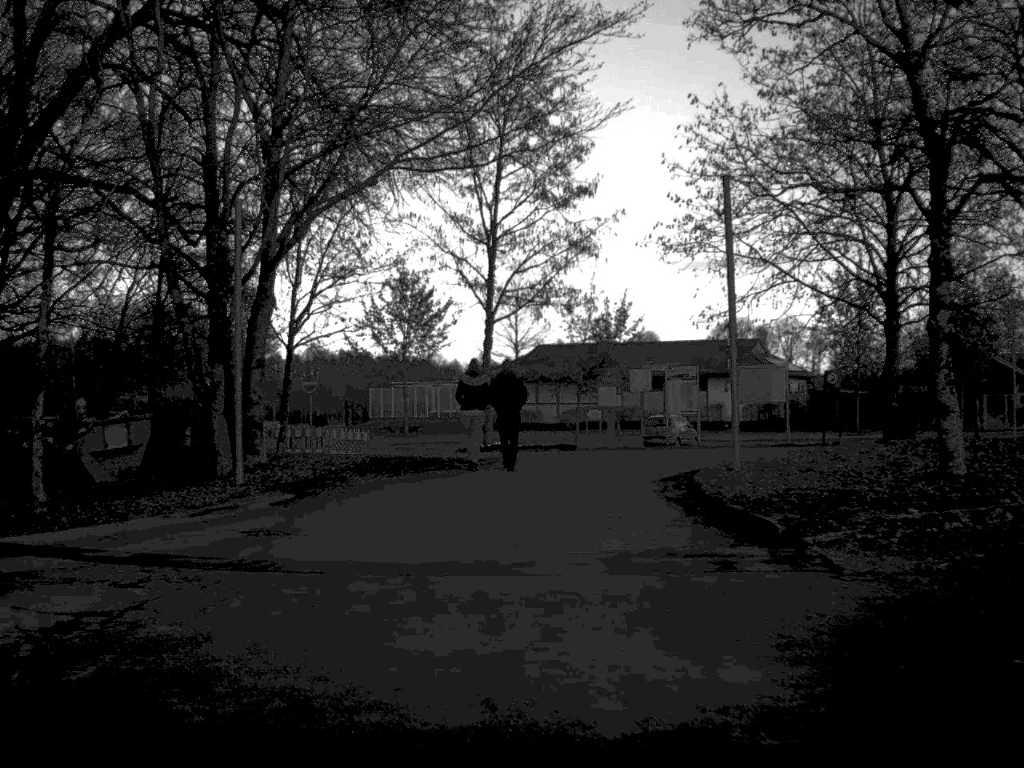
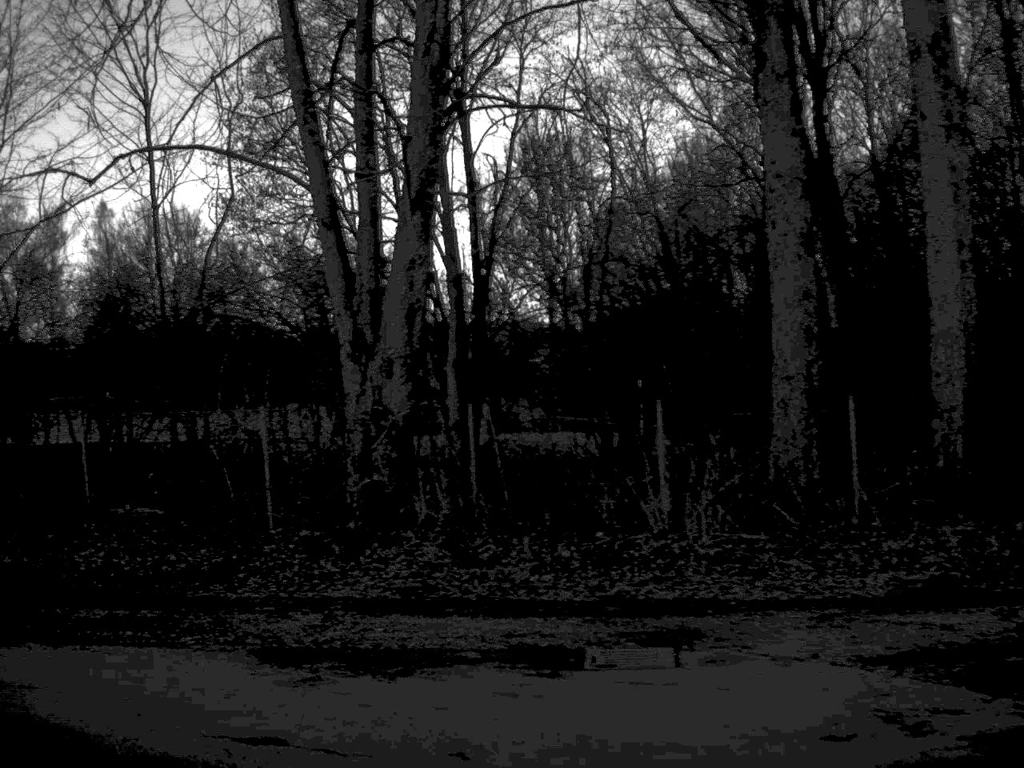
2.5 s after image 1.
(-6.4, +7.3) m; -91°
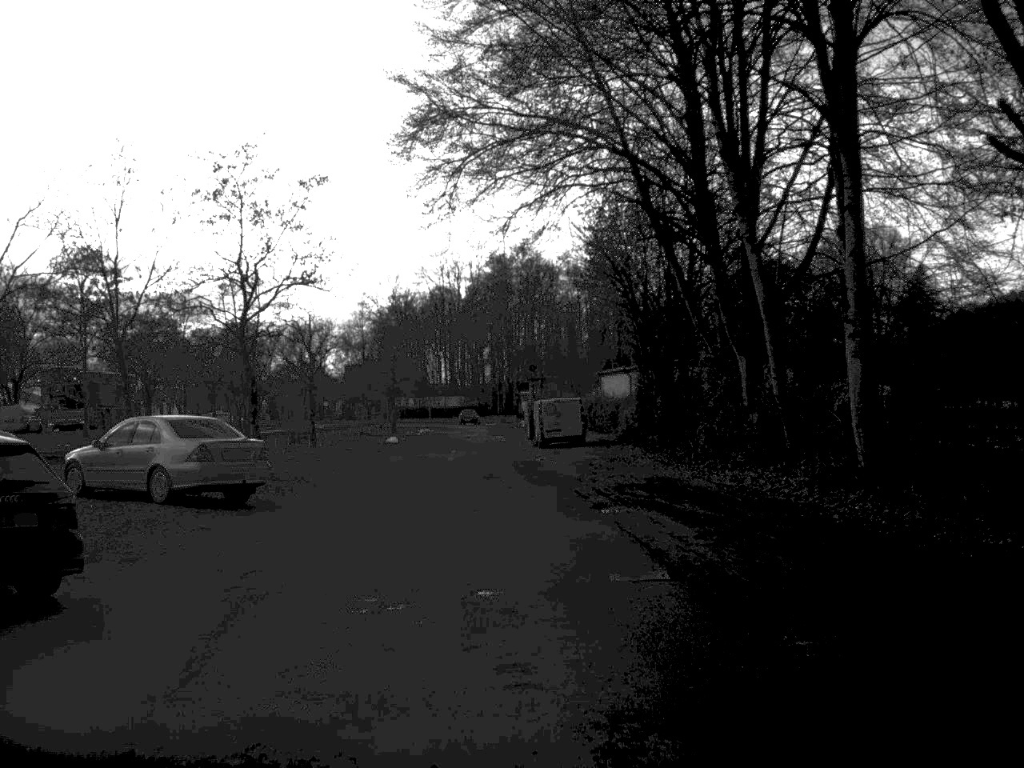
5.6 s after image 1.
(-15.0, +9.1) m; -82°
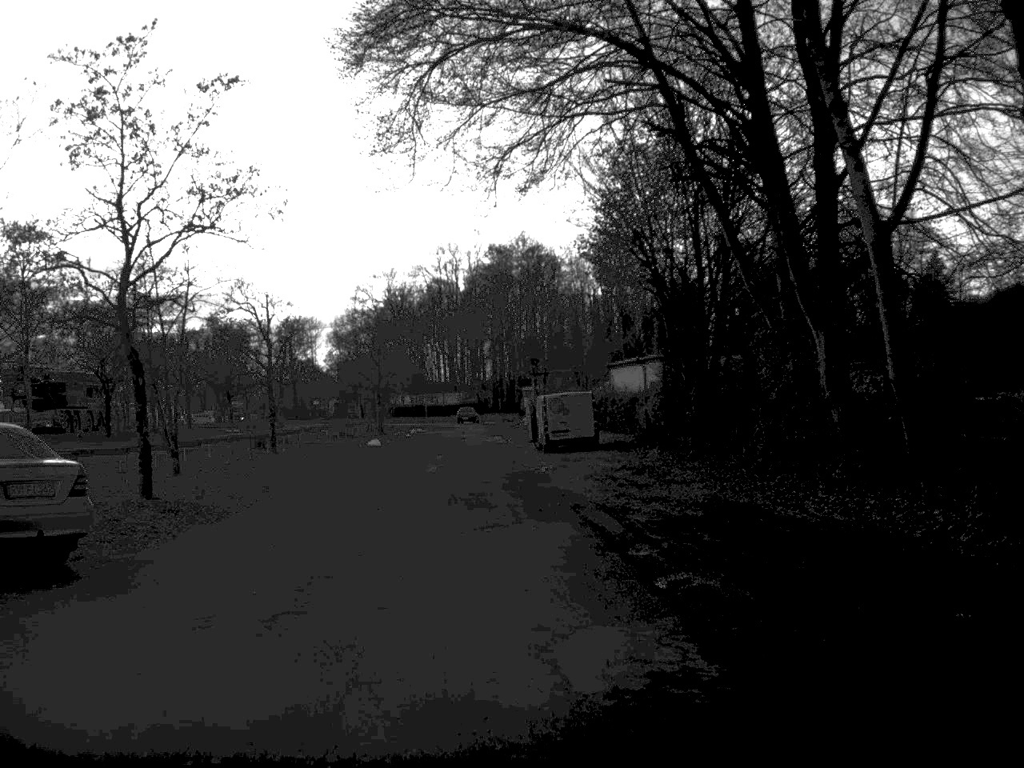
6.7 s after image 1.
(0.0, +8.5) m; 0°
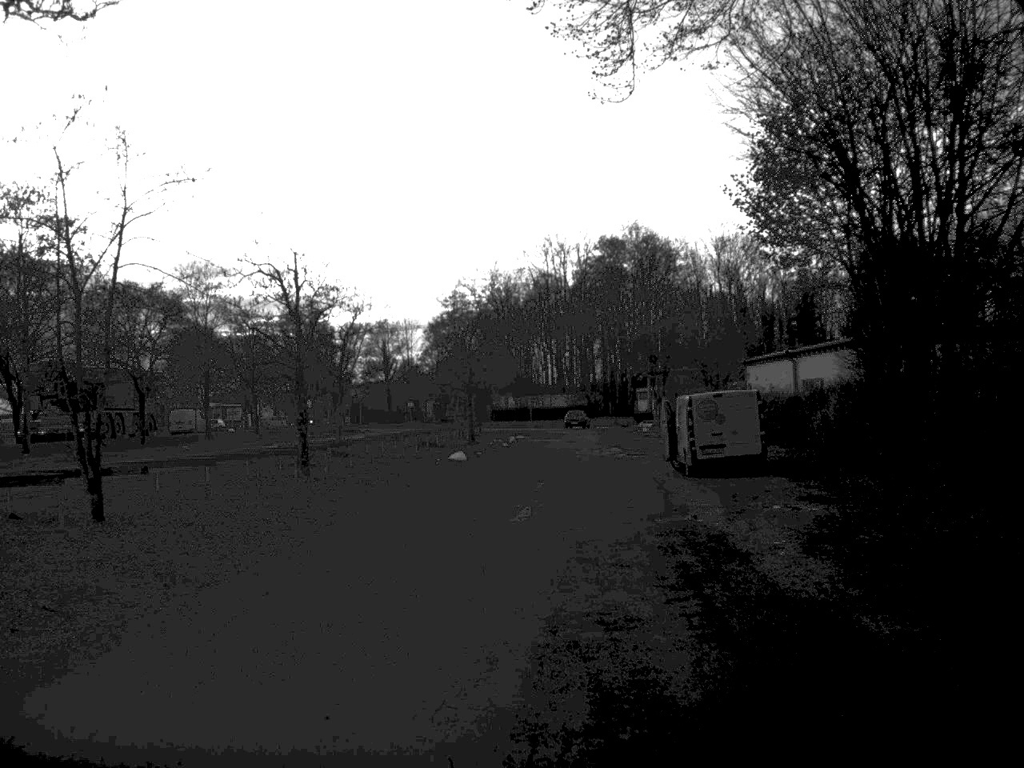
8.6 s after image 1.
(-0.5, +12.7) m; -5°
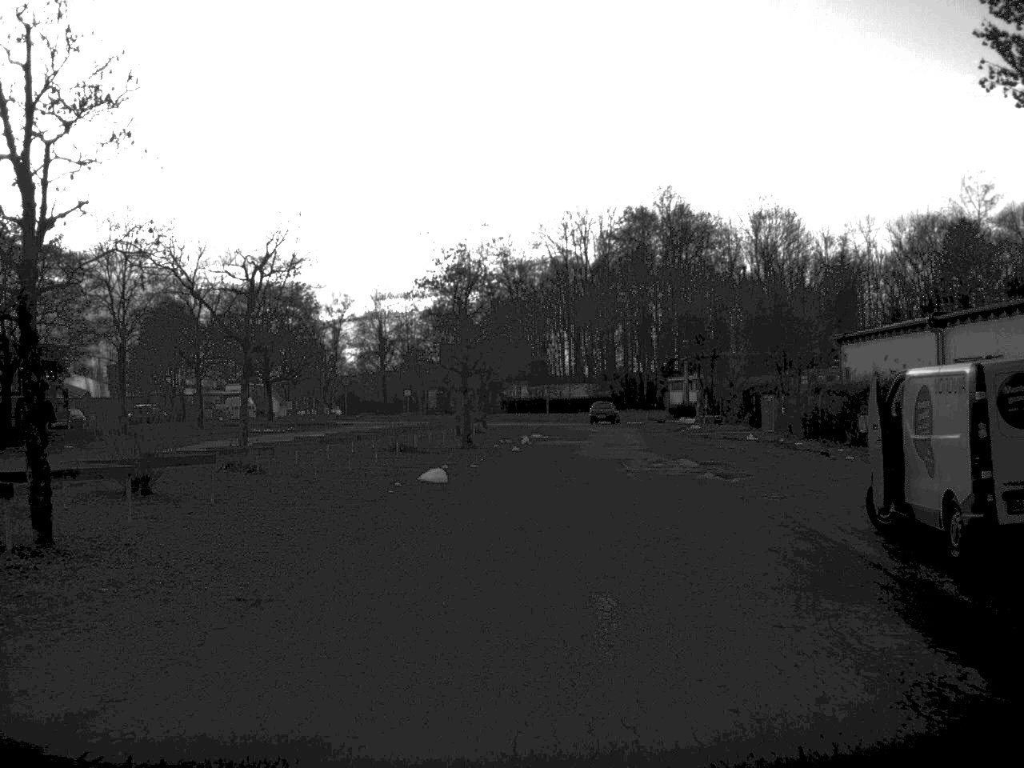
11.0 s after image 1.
(-0.2, +18.0) m; -1°
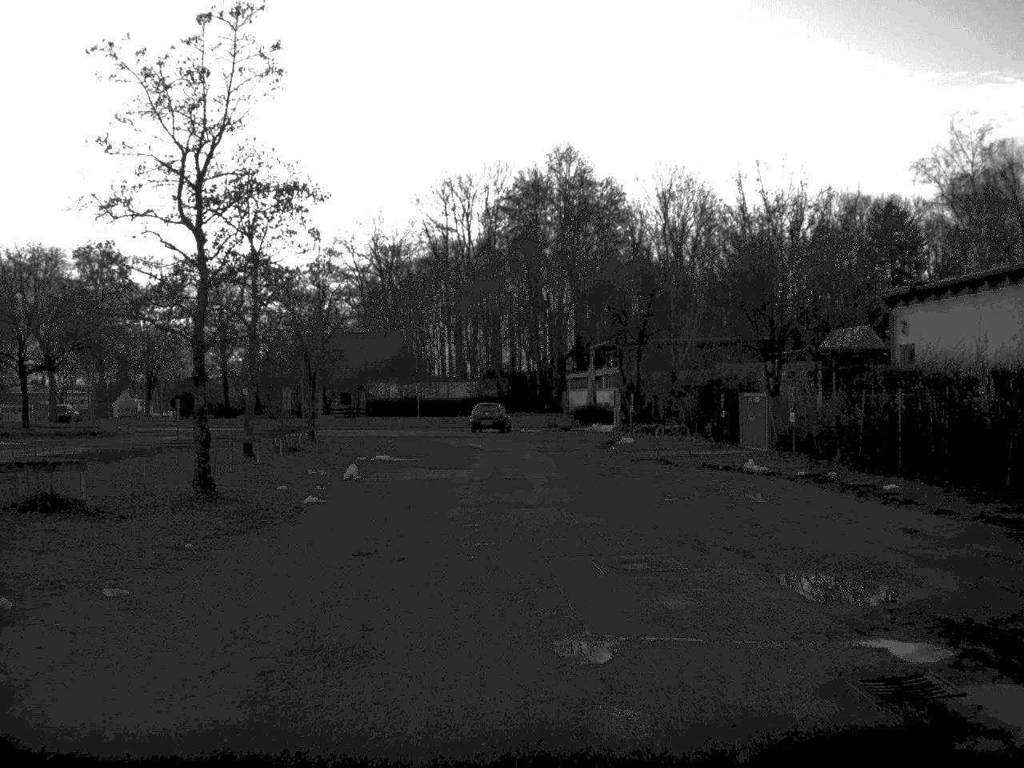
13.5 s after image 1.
(+1.0, +21.5) m; +5°
